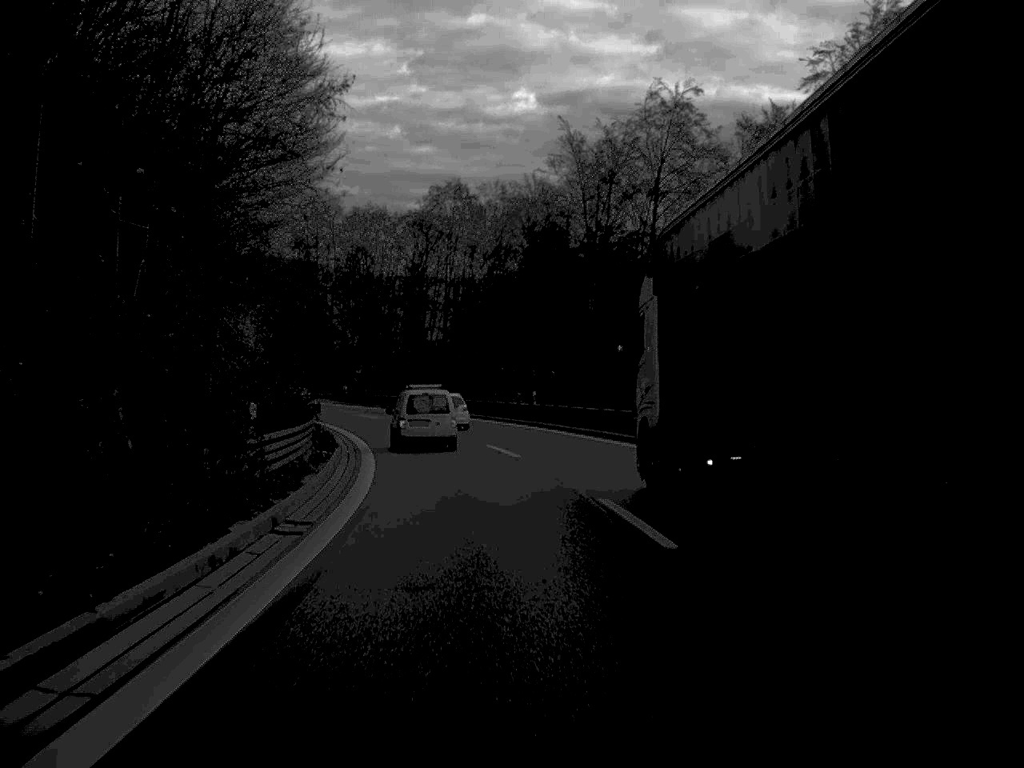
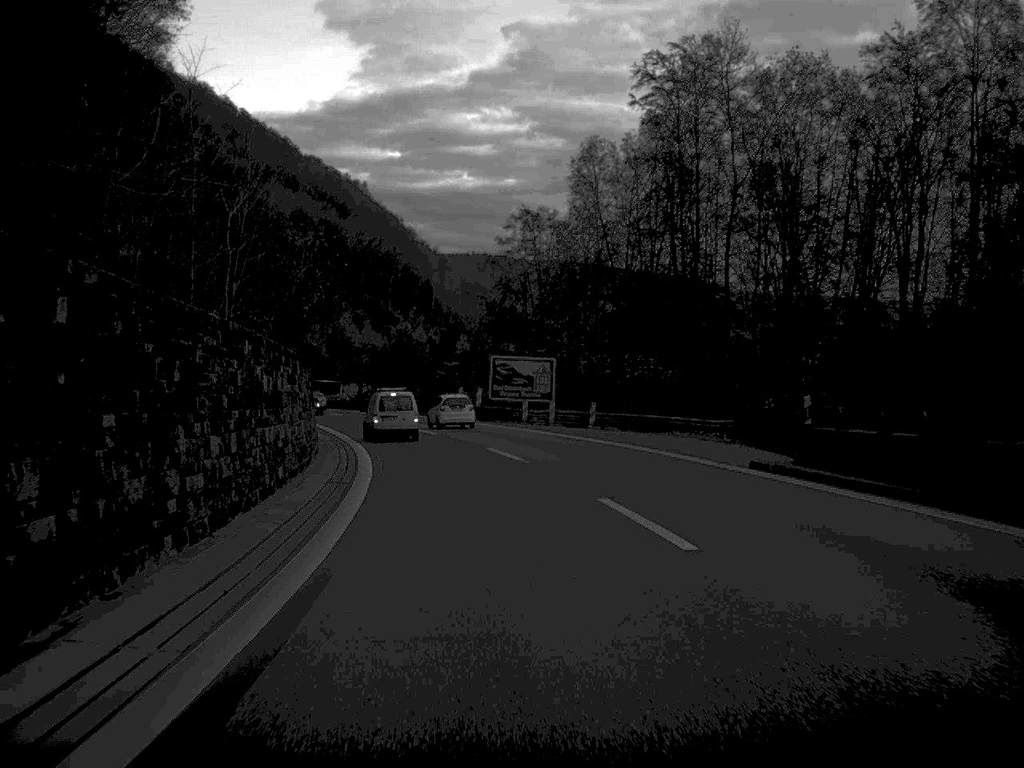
(-12.1, +78.1) m; -17°
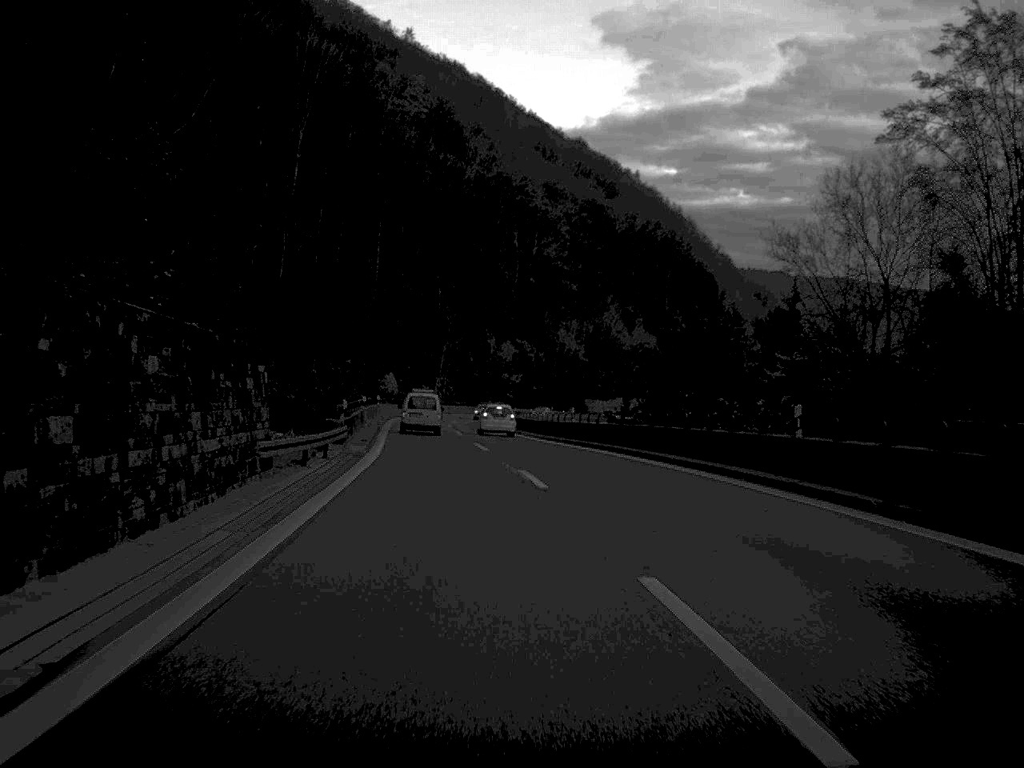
(-7.6, +63.5) m; -12°
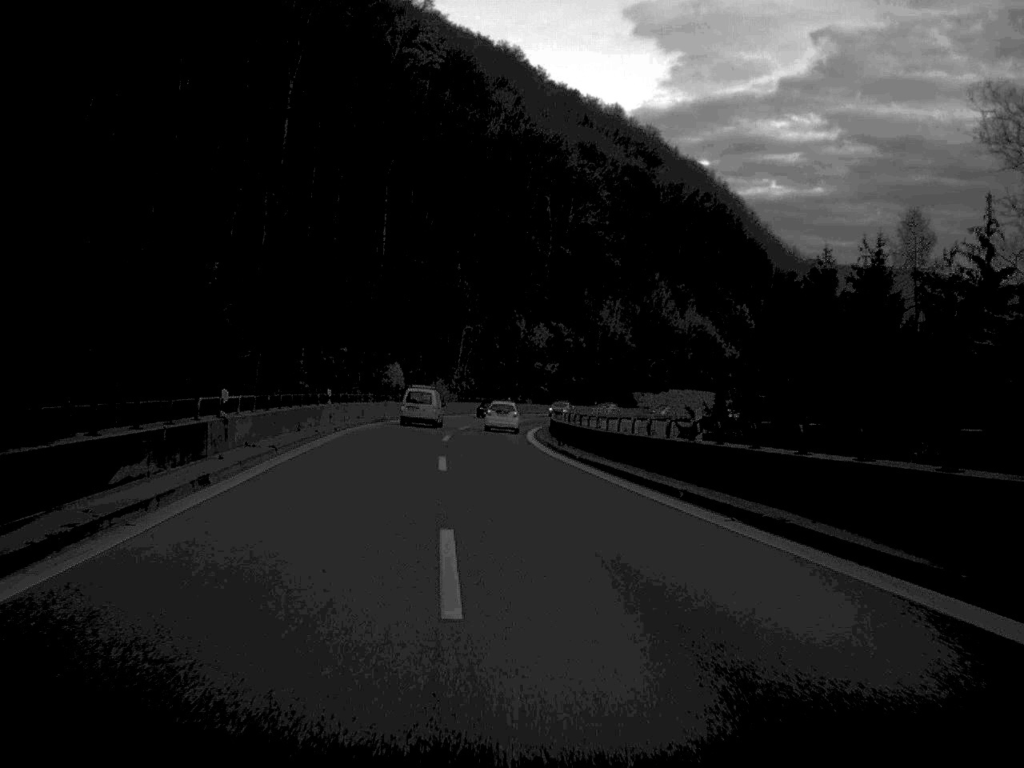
(-0.4, +31.5) m; -2°
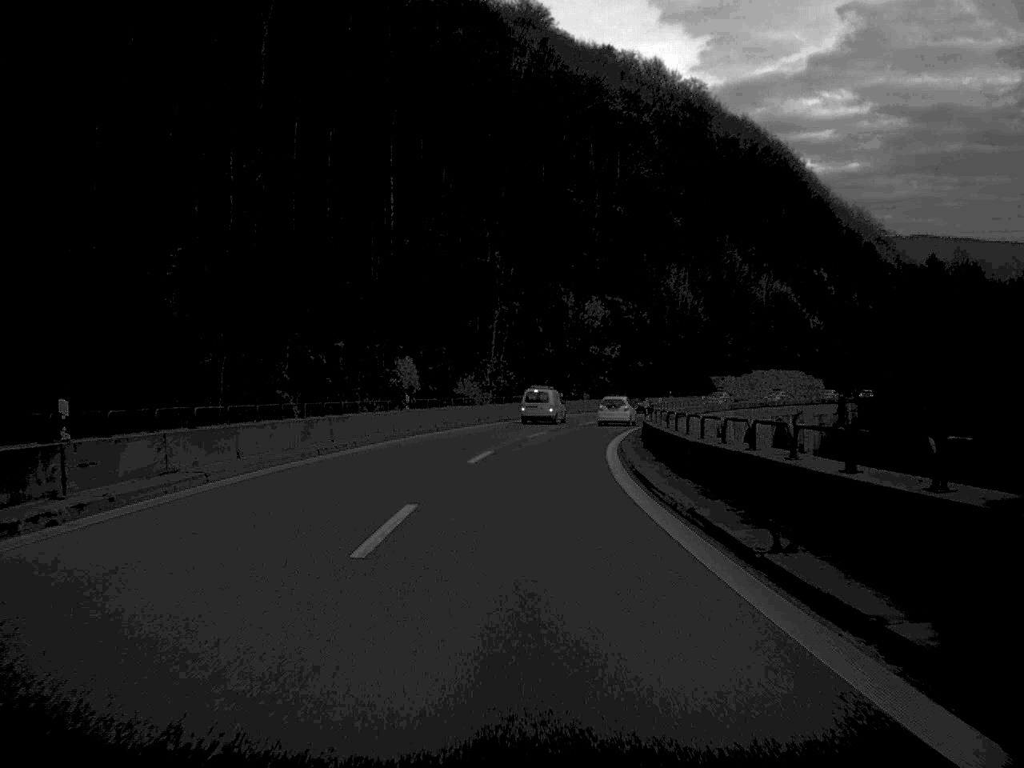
(-0.7, +32.2) m; -2°
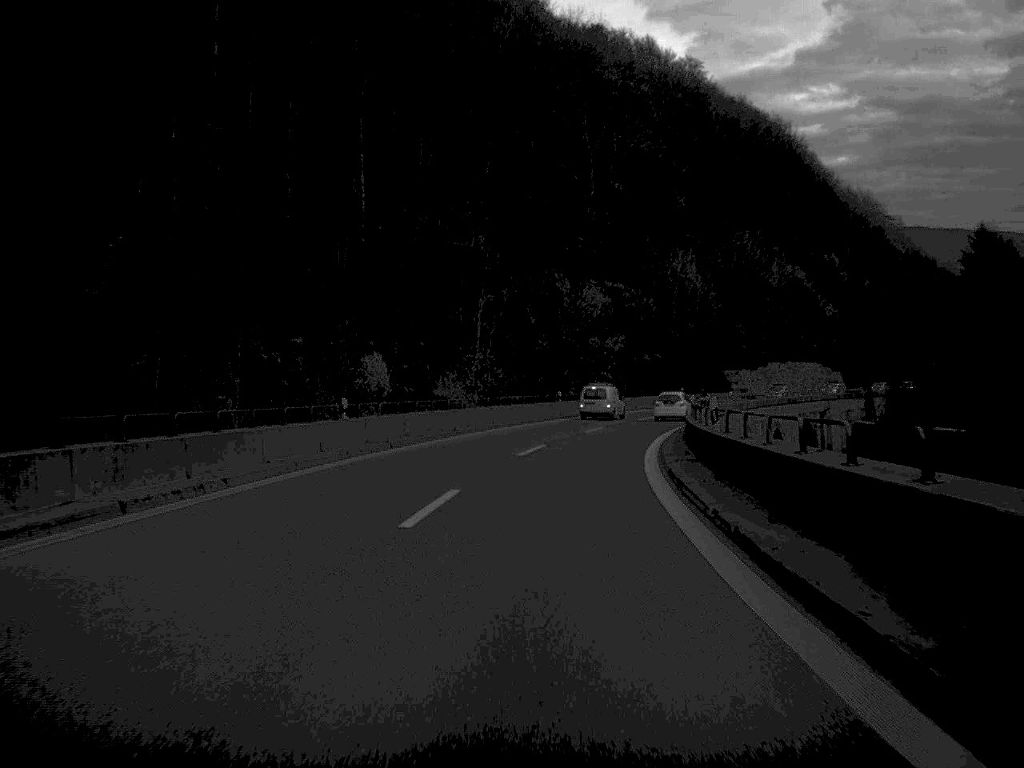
(0.0, +15.1) m; +1°
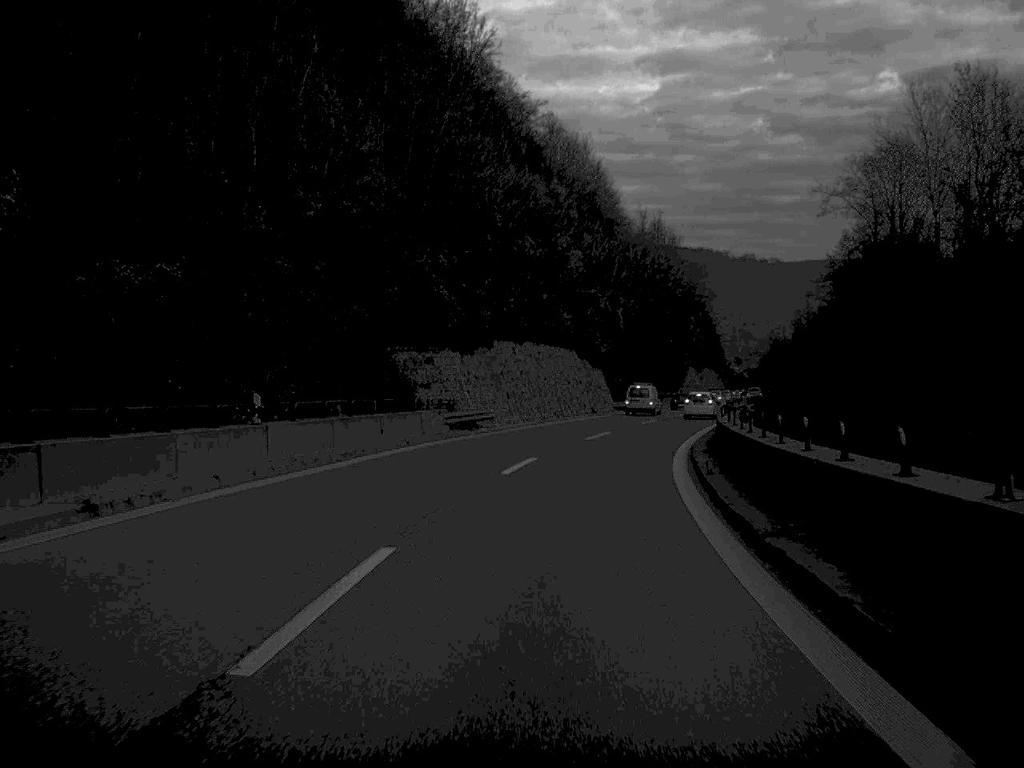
(+10.6, +78.2) m; +17°
